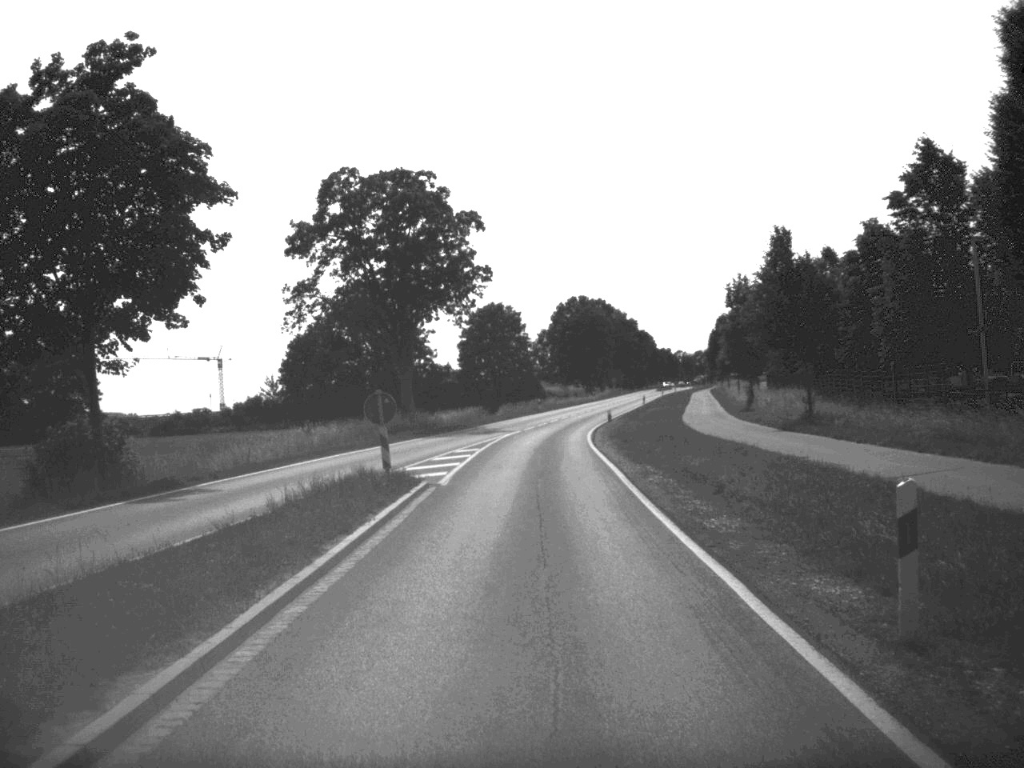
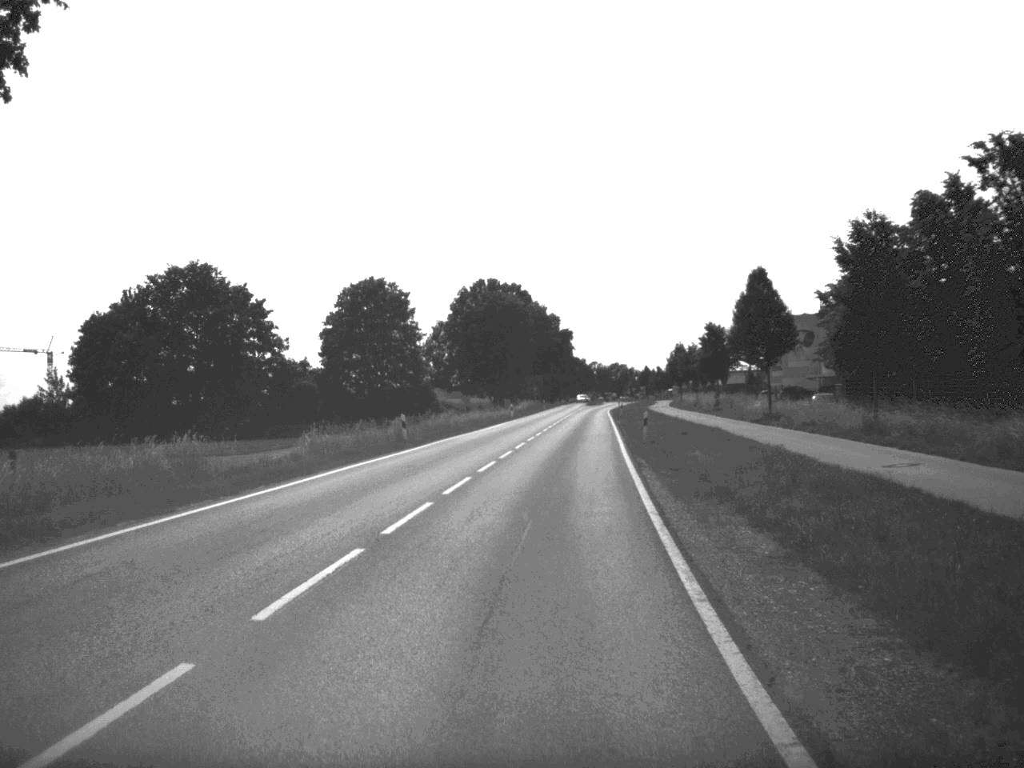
(+1.6, +54.9) m; +4°
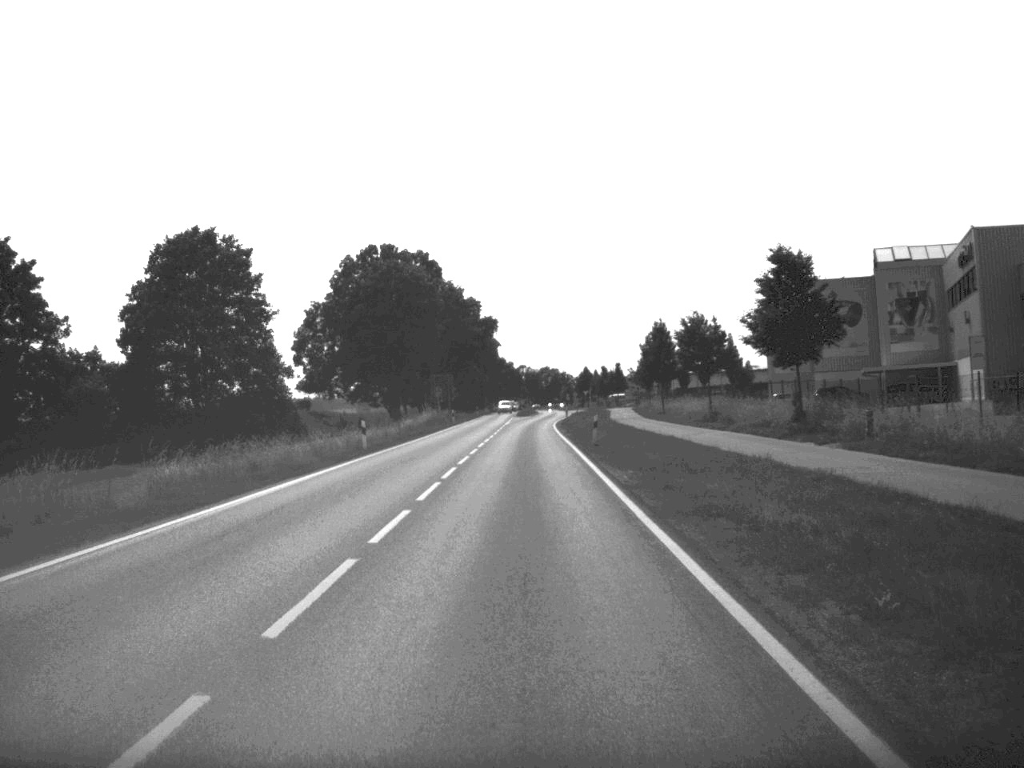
(+1.8, +48.0) m; +3°
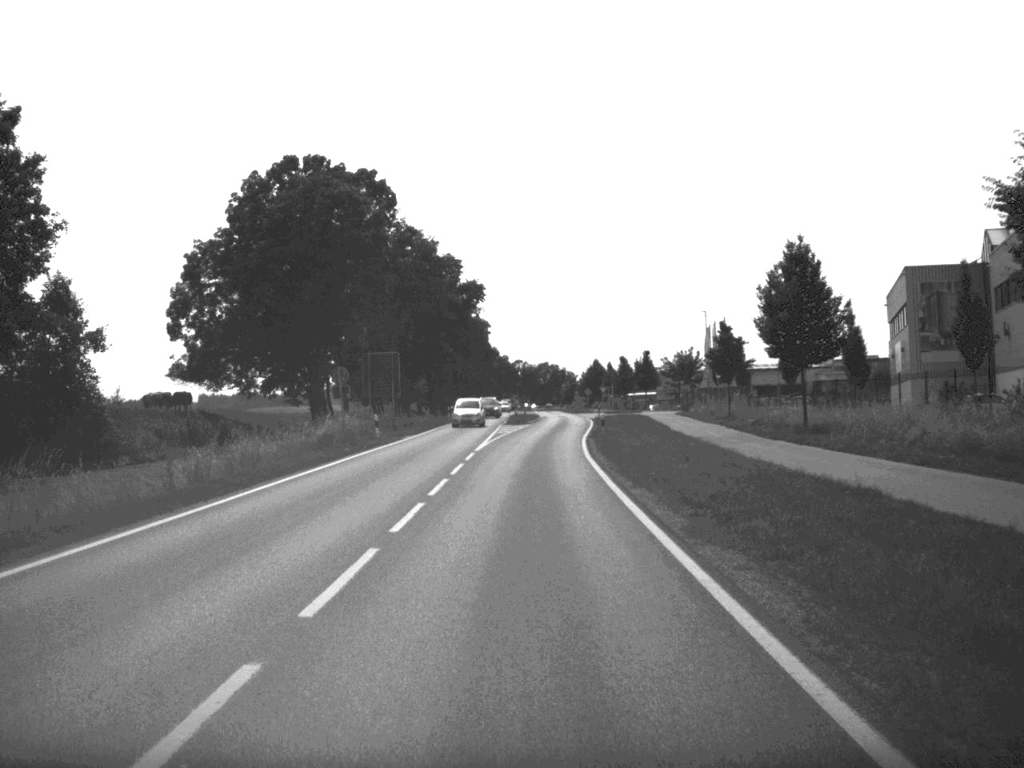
(-0.1, +46.3) m; 0°
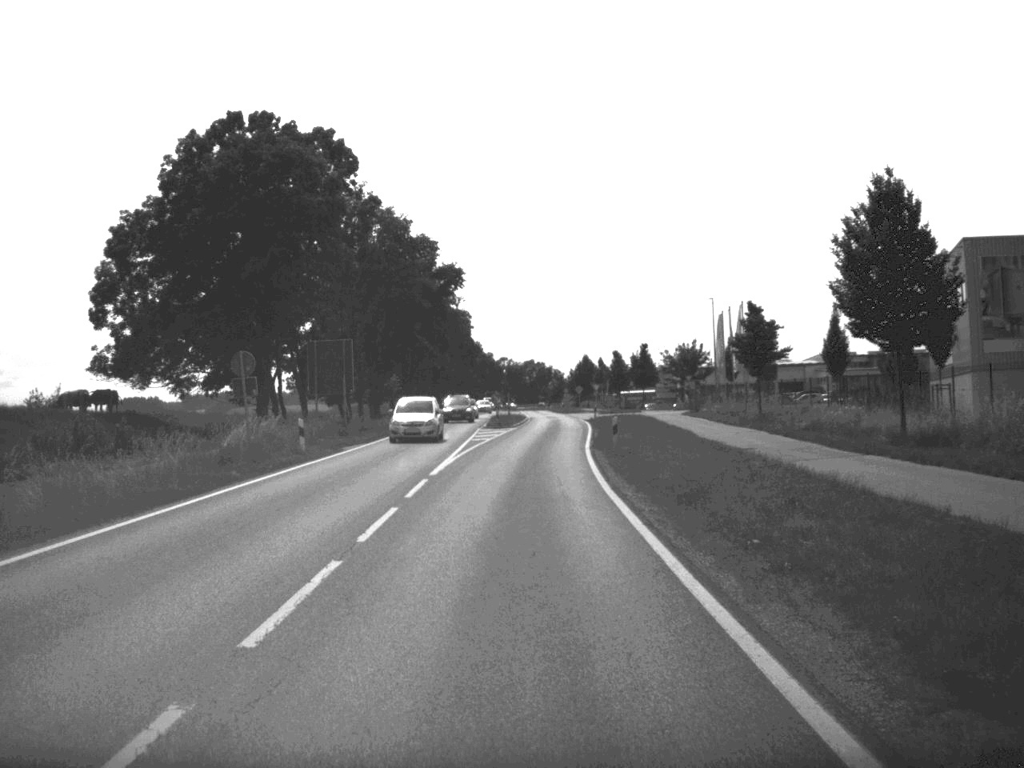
(+0.1, +13.1) m; +1°
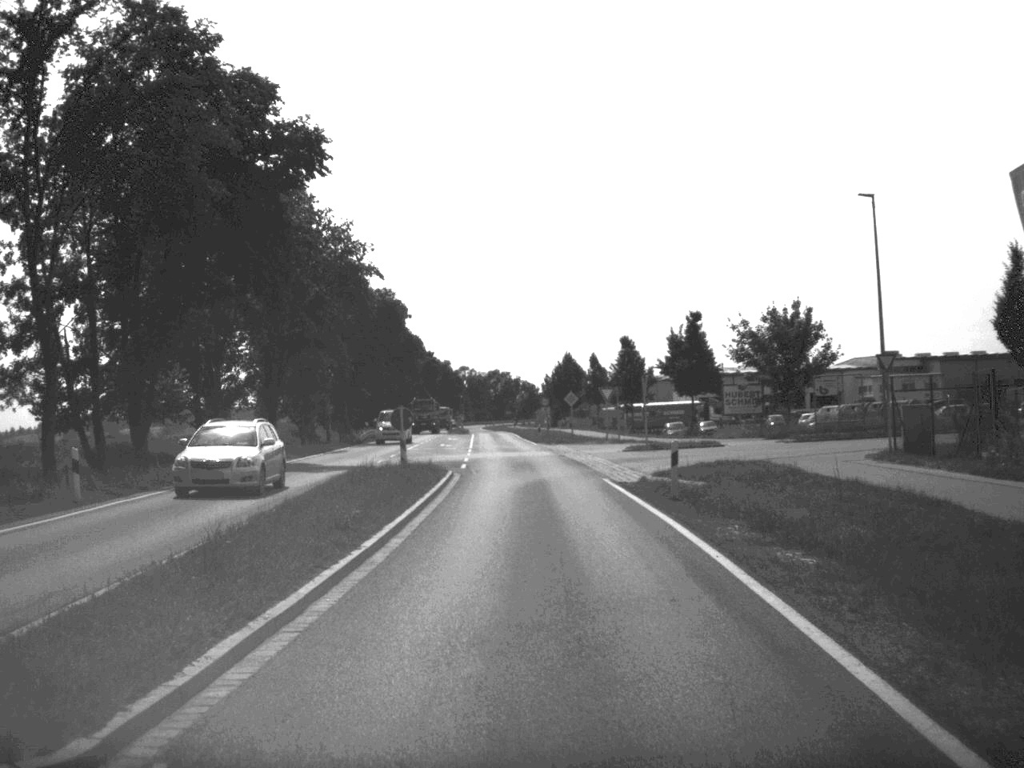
(+1.0, +57.1) m; +1°
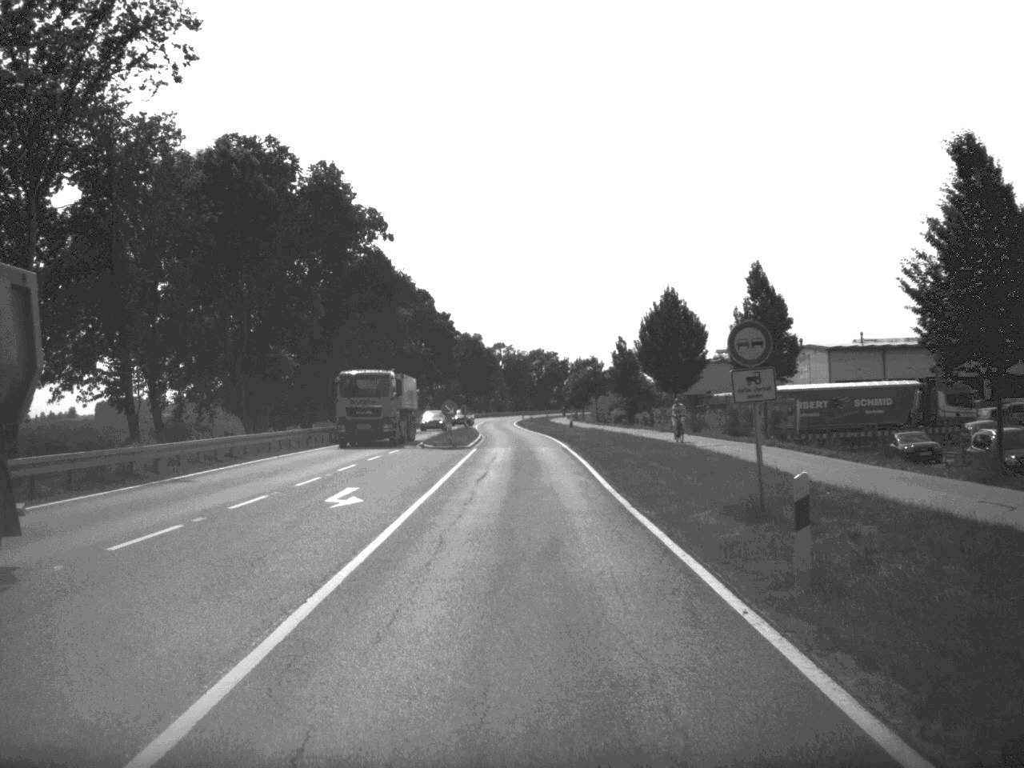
(-1.2, +64.4) m; -2°
